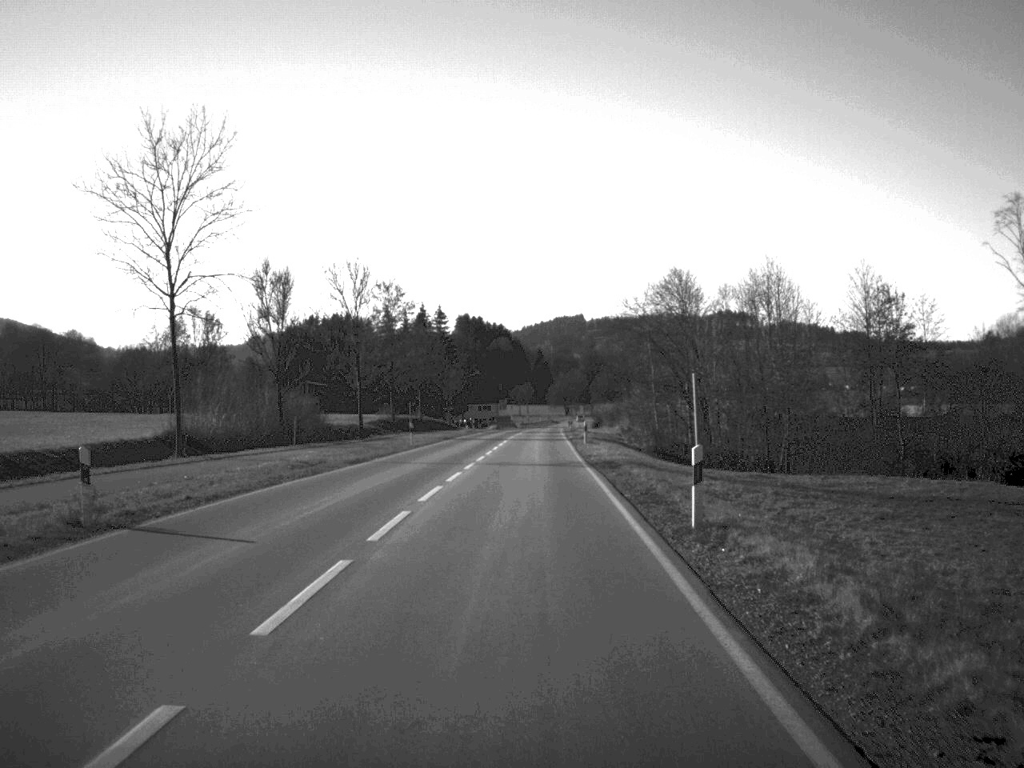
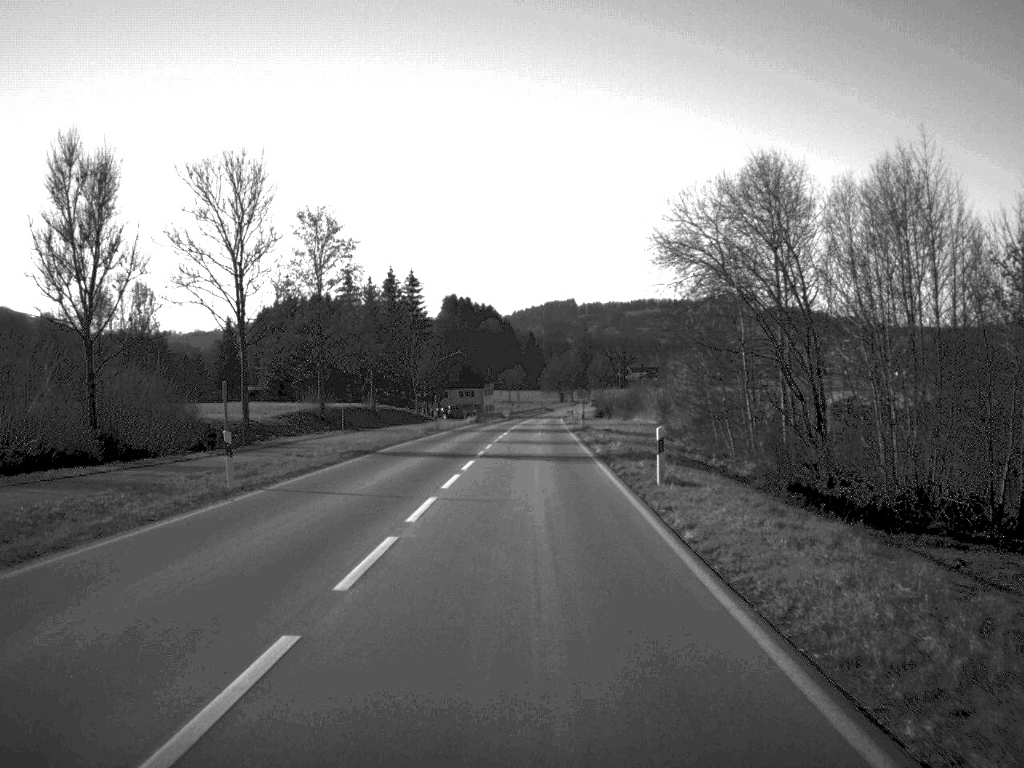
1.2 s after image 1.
(+0.1, +33.7) m; 0°
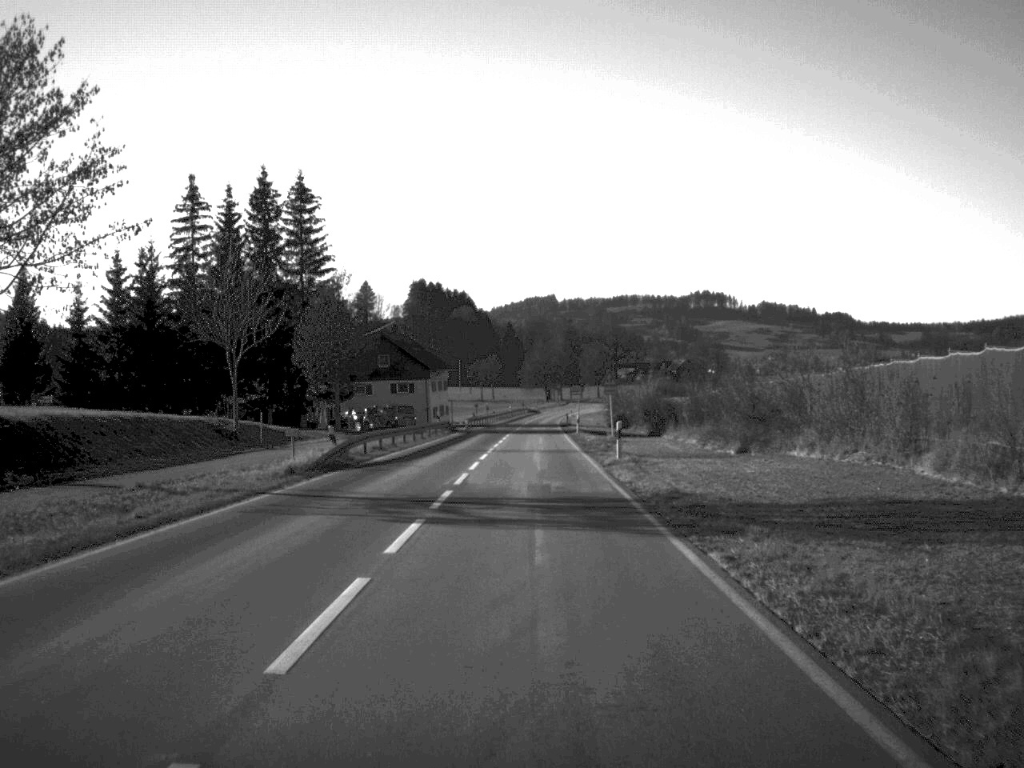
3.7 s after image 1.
(+0.6, +68.5) m; +1°
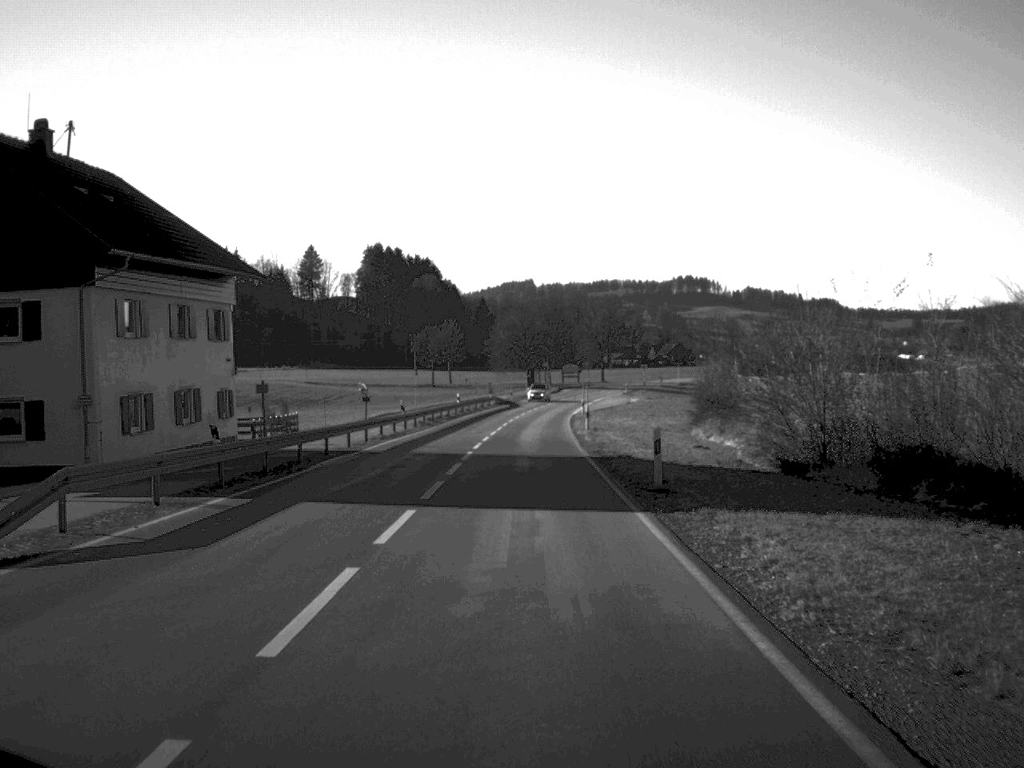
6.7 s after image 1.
(+0.7, +82.8) m; +1°
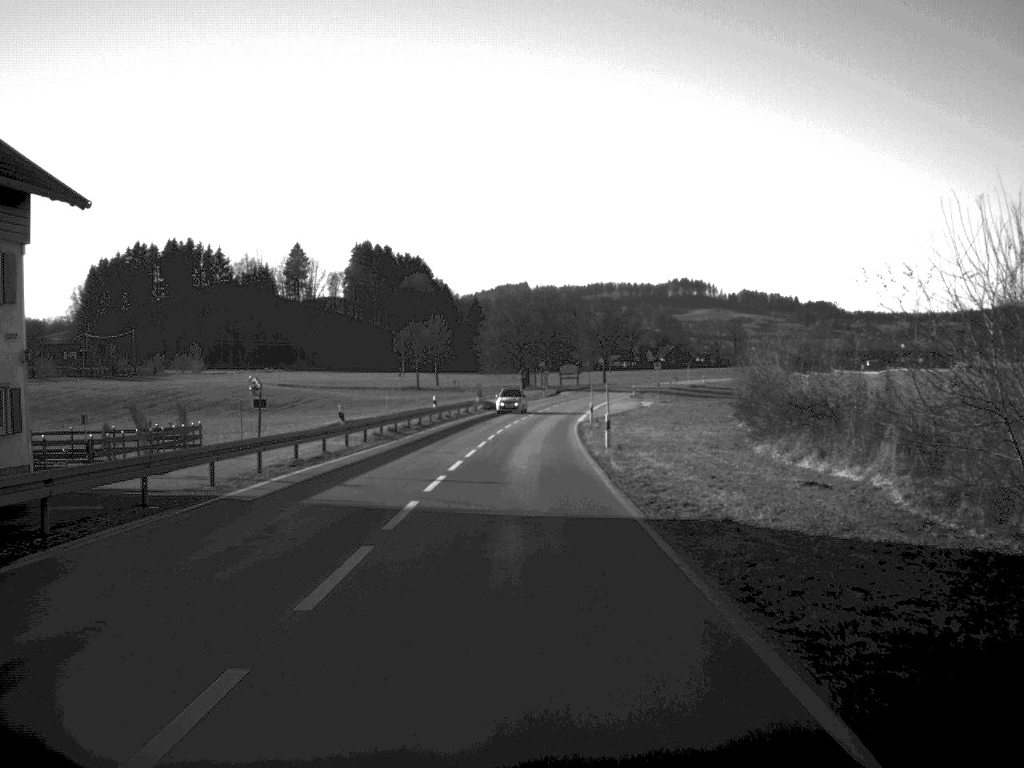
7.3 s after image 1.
(0.0, +16.4) m; 0°
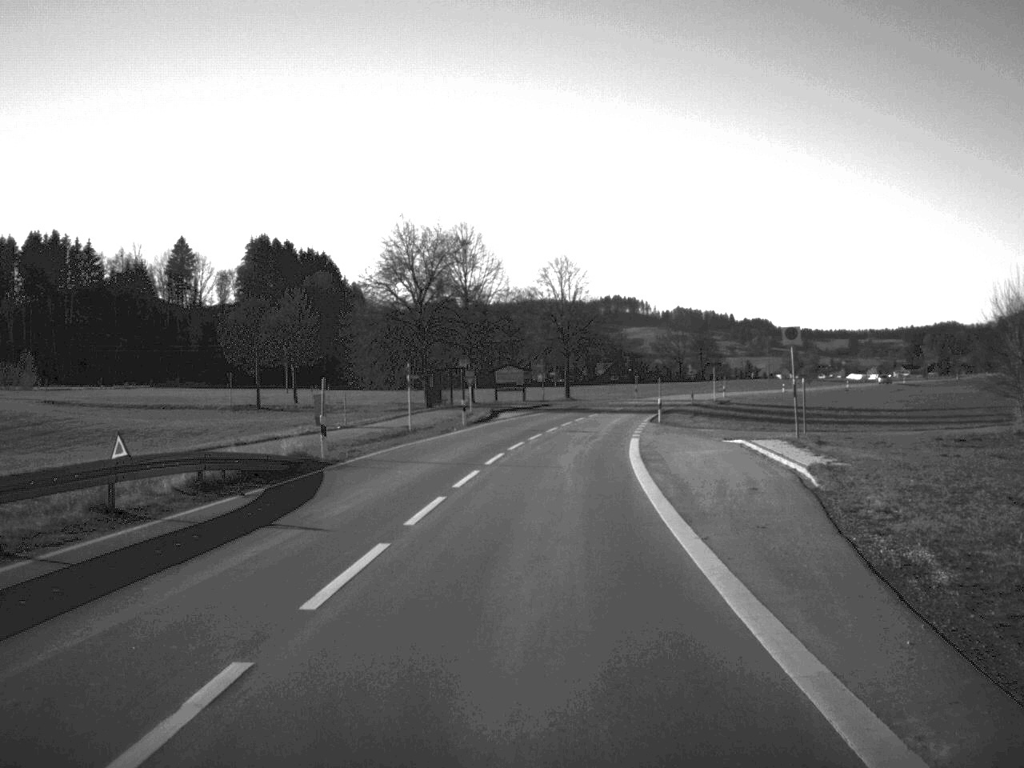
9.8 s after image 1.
(+1.3, +65.4) m; +3°
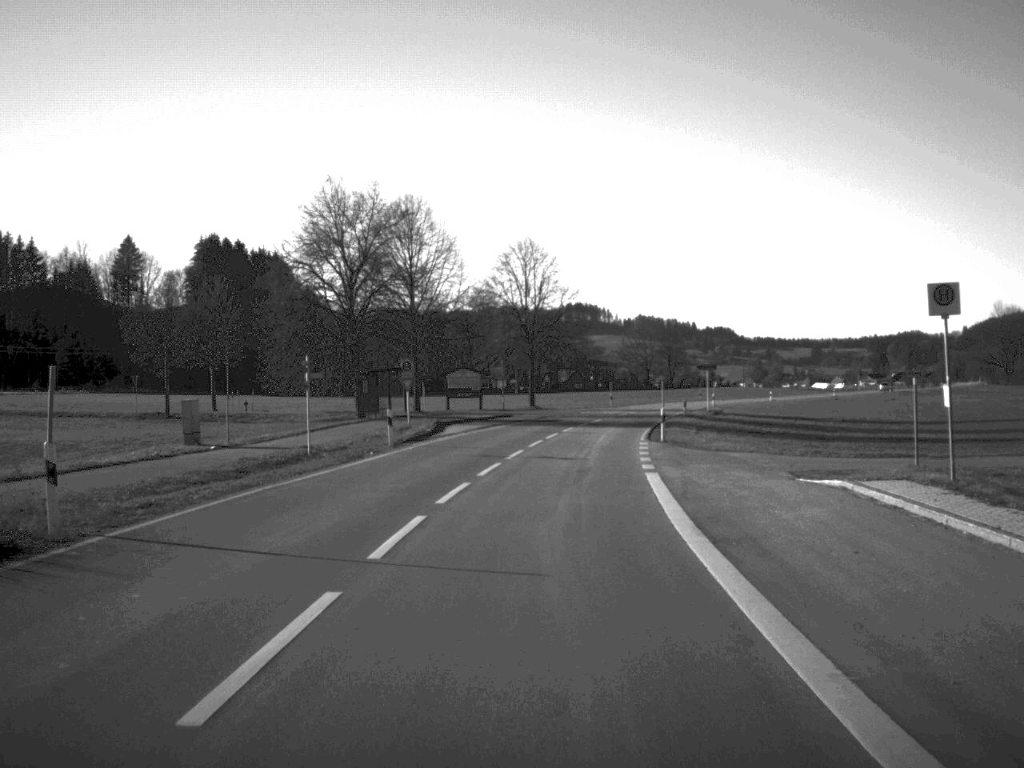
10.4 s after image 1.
(+0.2, +15.2) m; +2°
